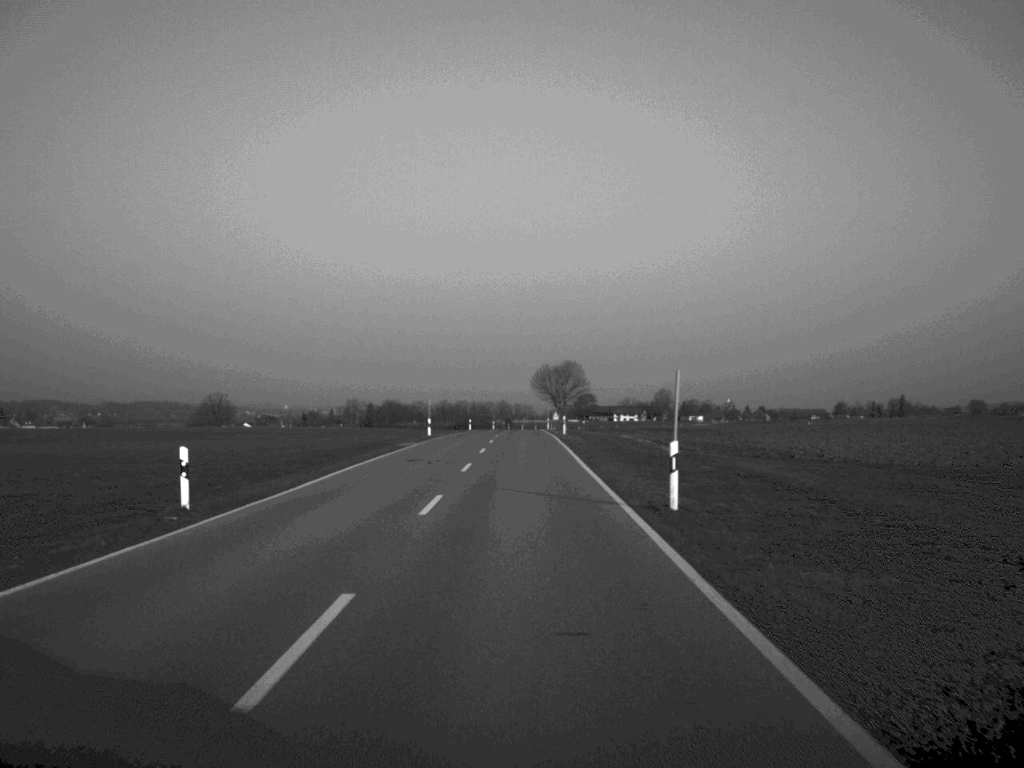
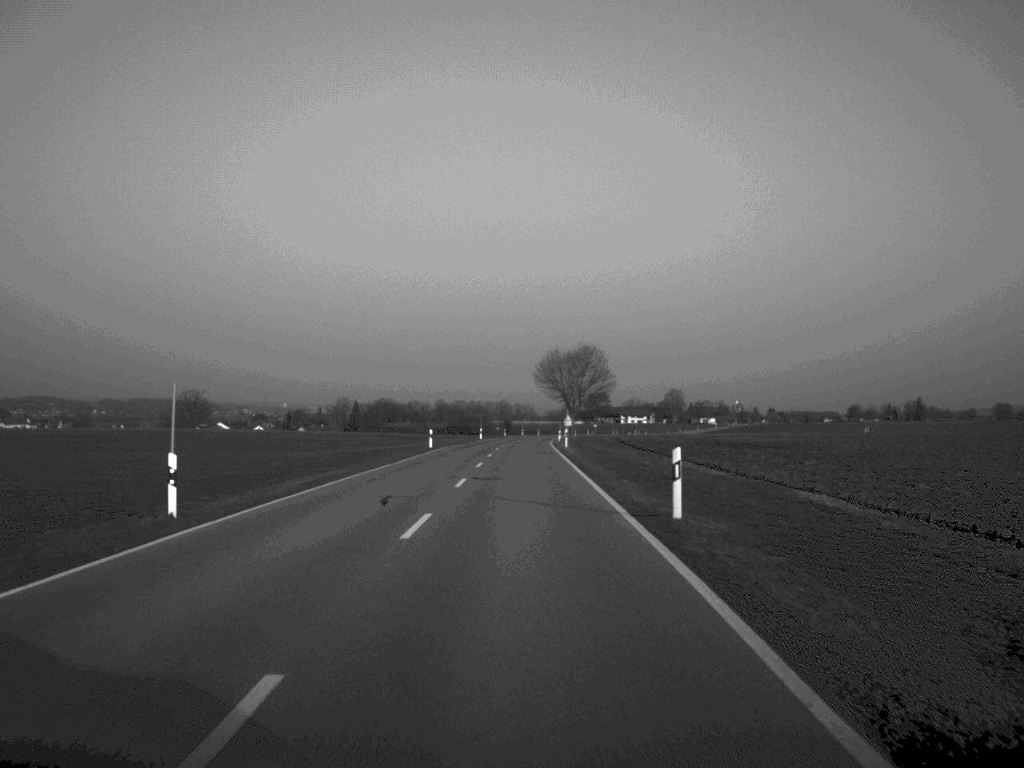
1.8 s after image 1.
(0.0, +50.2) m; 0°
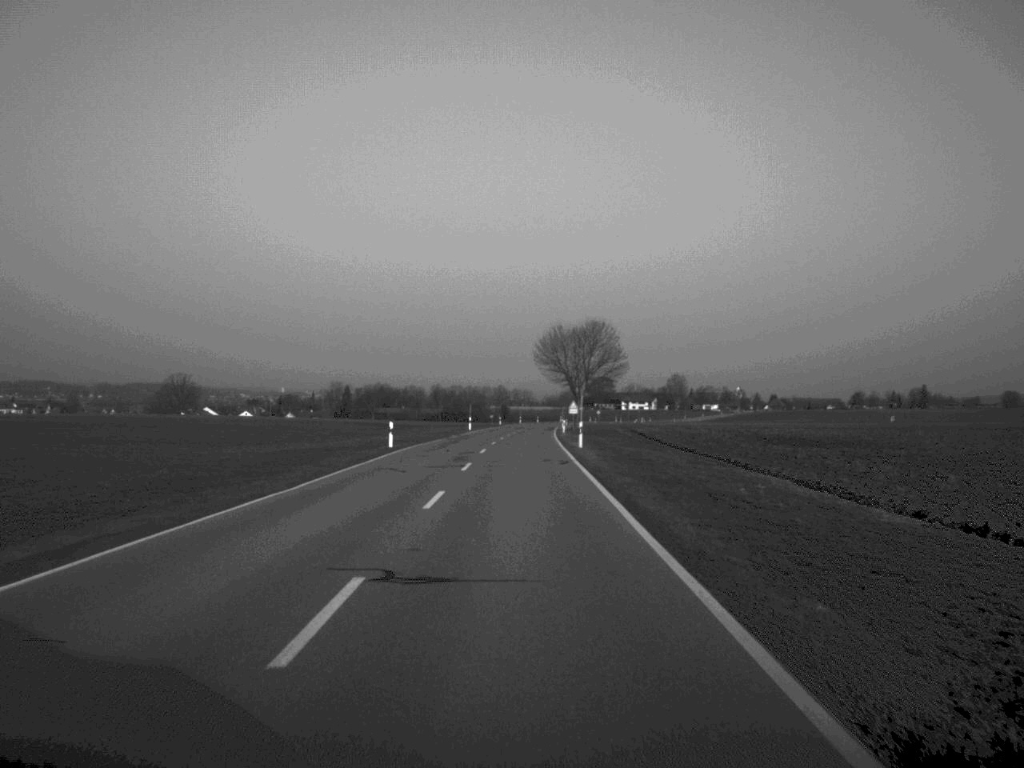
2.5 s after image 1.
(0.0, +19.4) m; 0°
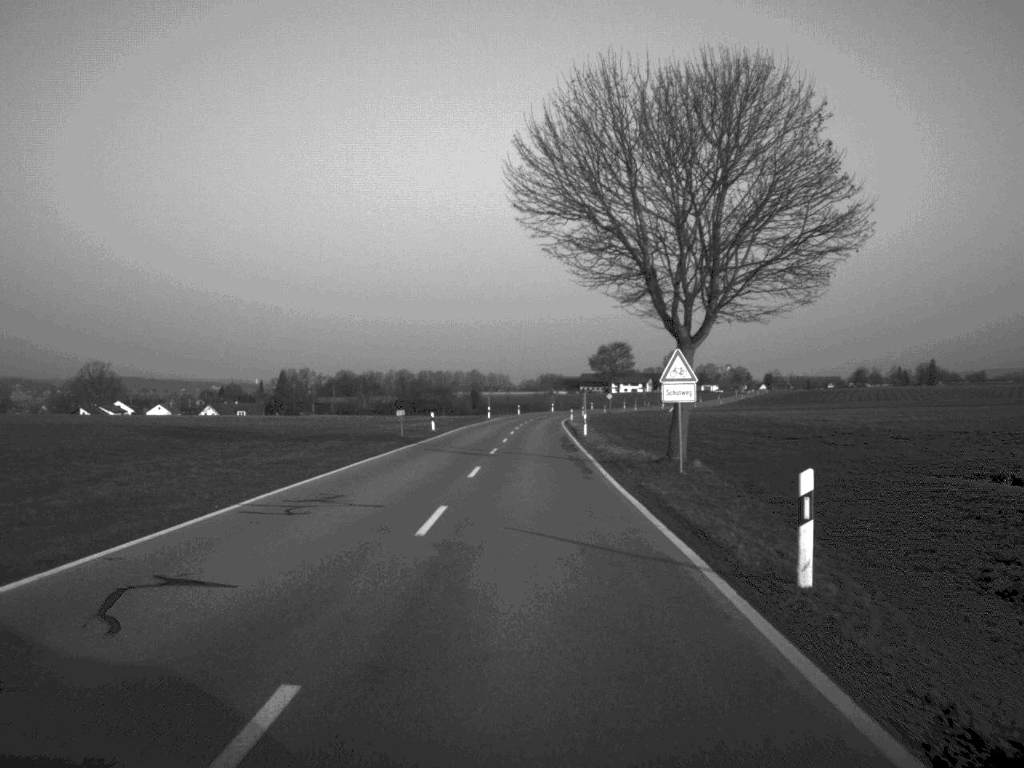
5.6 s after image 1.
(+0.5, +87.2) m; +1°
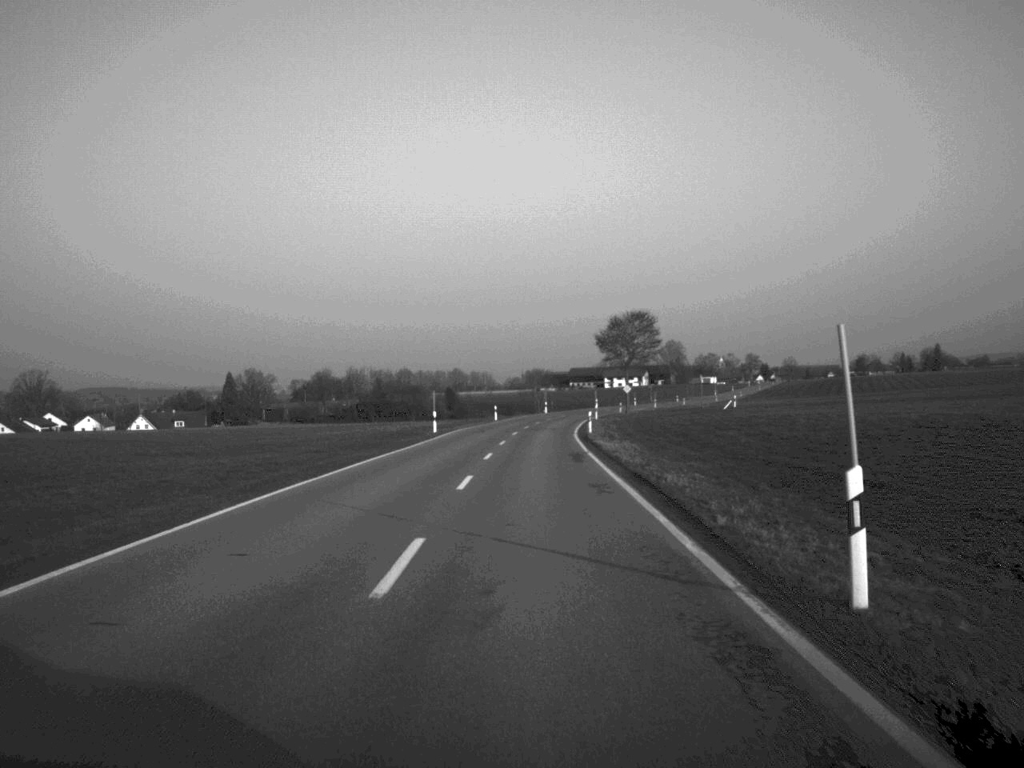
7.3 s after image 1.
(+0.4, +51.7) m; +1°
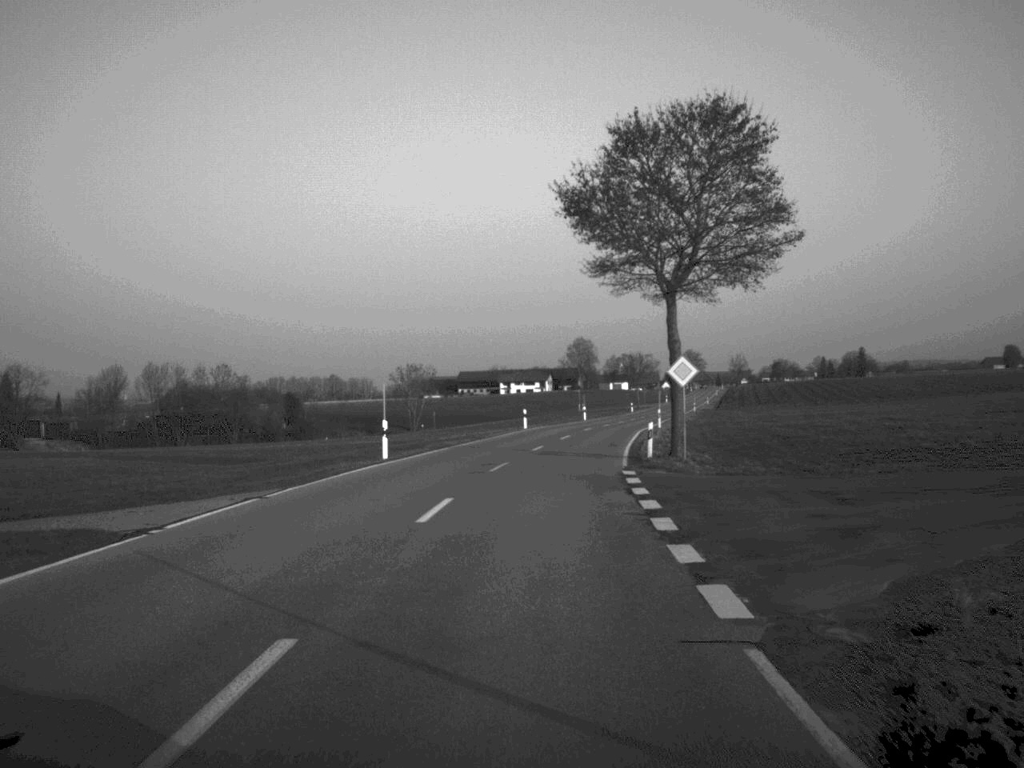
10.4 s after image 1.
(+2.8, +87.7) m; +5°
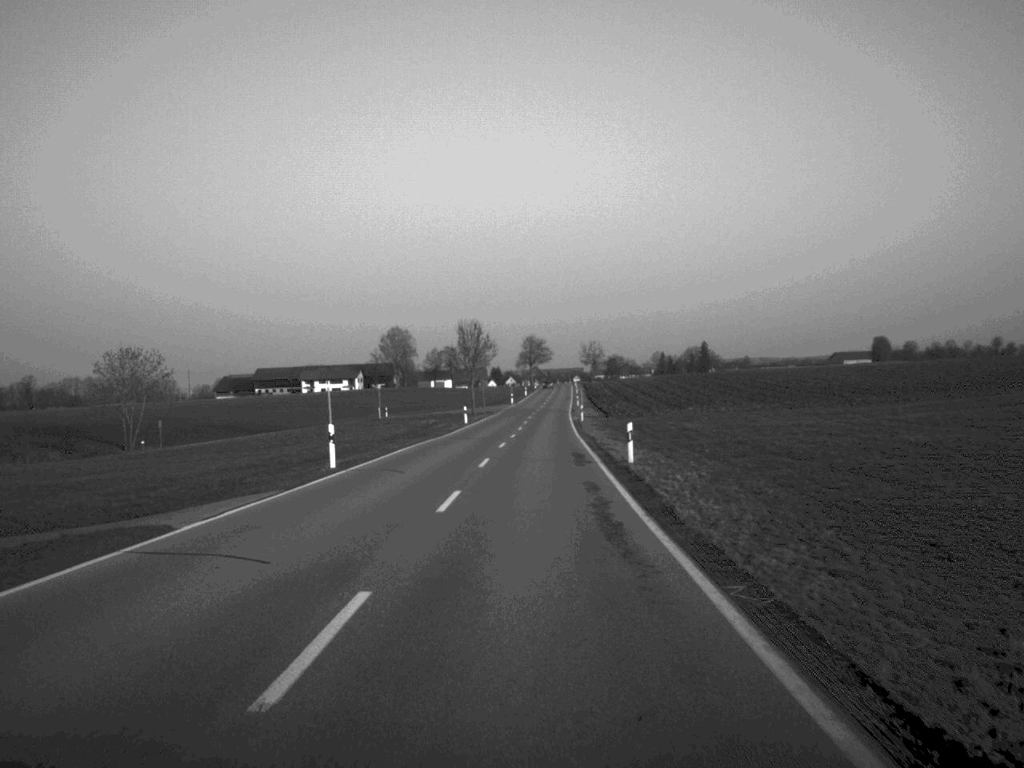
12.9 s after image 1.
(+5.0, +67.9) m; +8°
